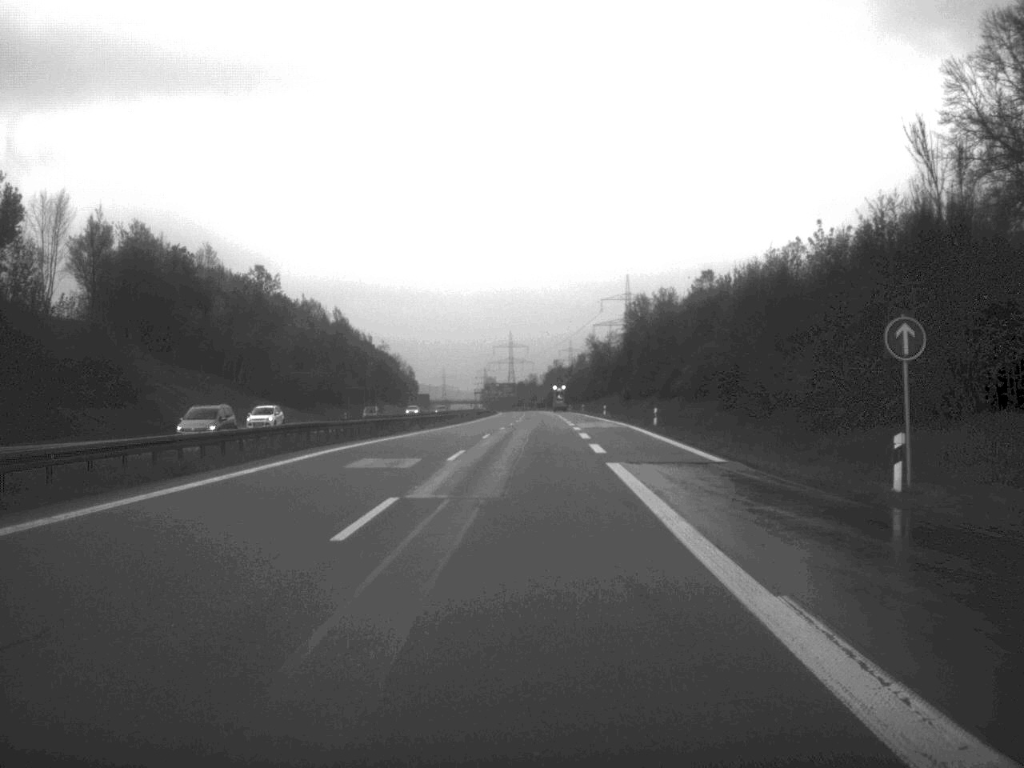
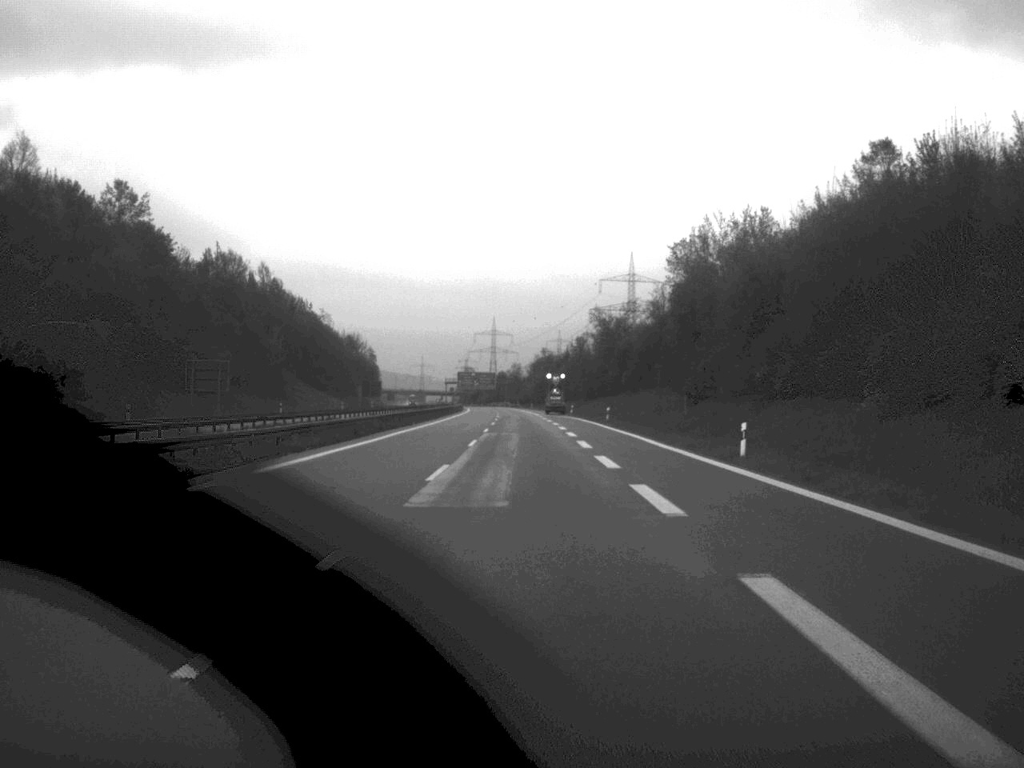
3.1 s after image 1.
(+0.7, +77.6) m; +1°
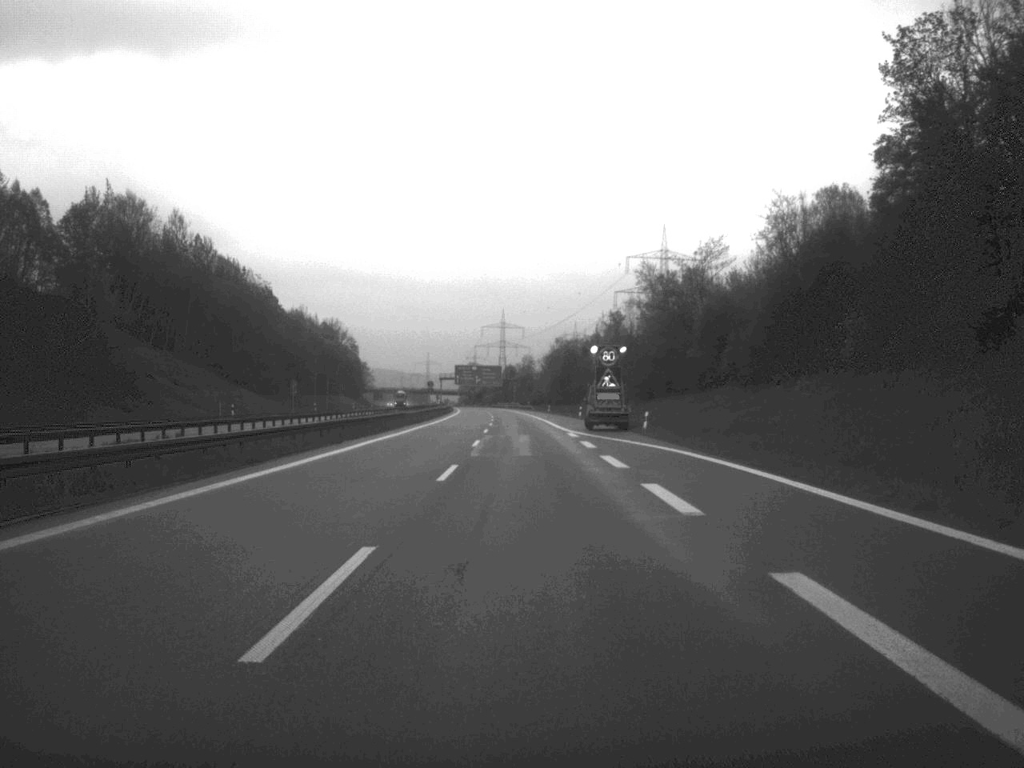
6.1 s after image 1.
(-0.4, +71.1) m; -1°
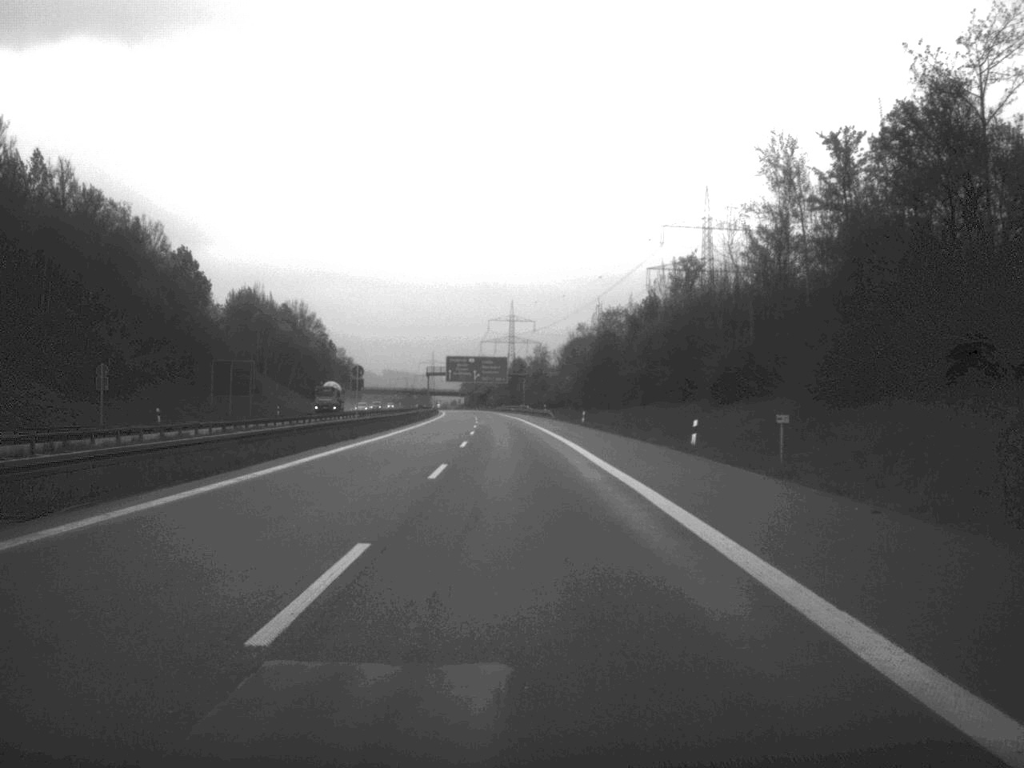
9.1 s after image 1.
(-0.4, +69.8) m; -1°
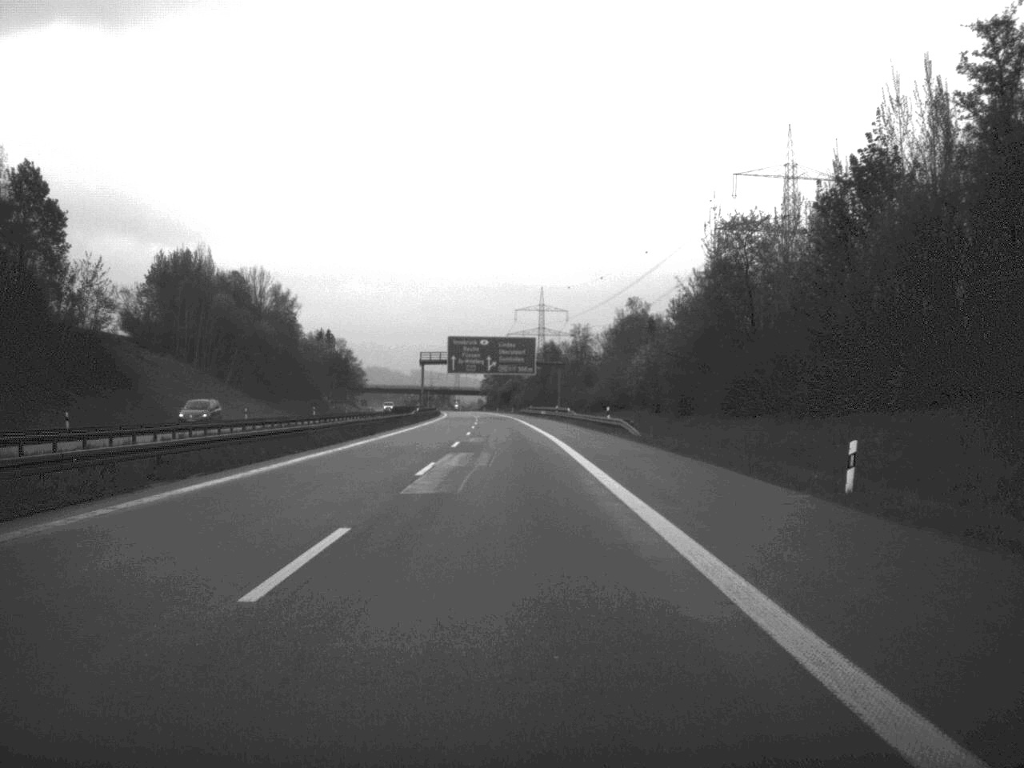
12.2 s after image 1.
(-0.8, +69.4) m; -1°
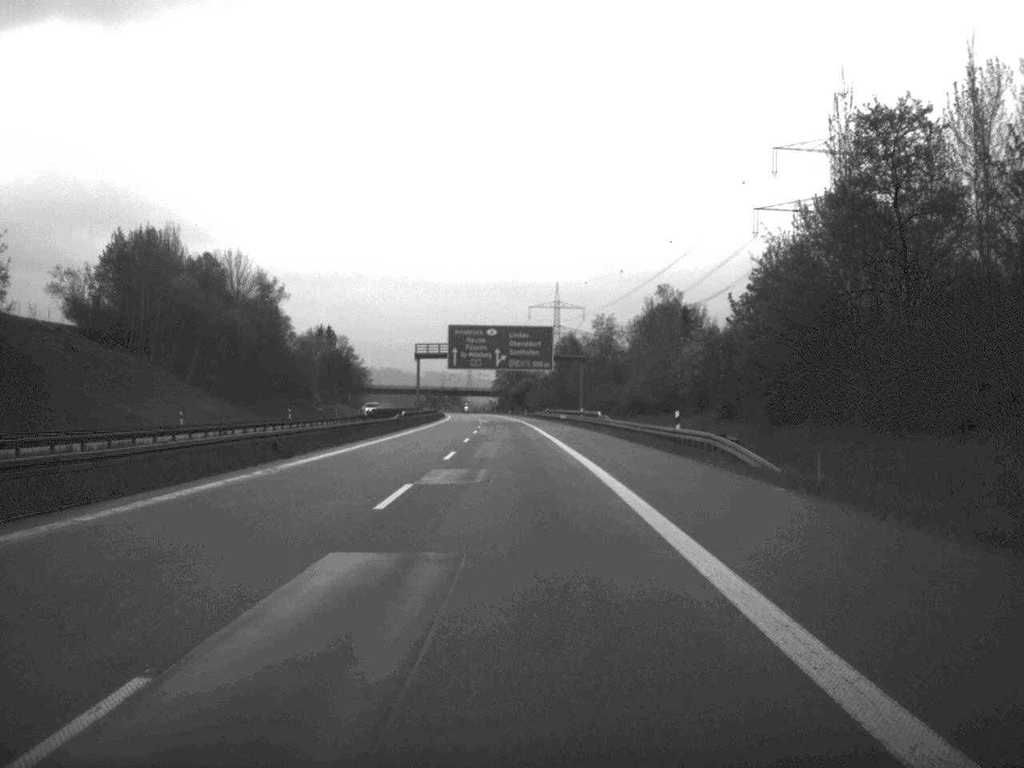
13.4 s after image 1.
(-0.2, +26.3) m; -1°
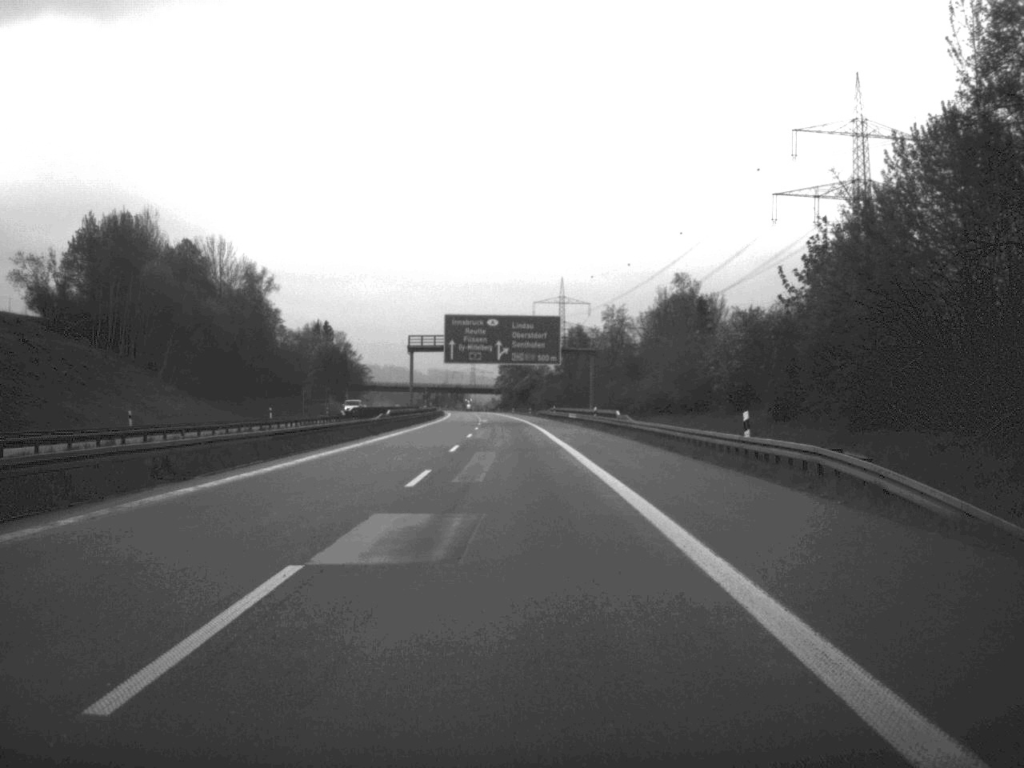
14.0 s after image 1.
(0.0, +12.8) m; 0°
